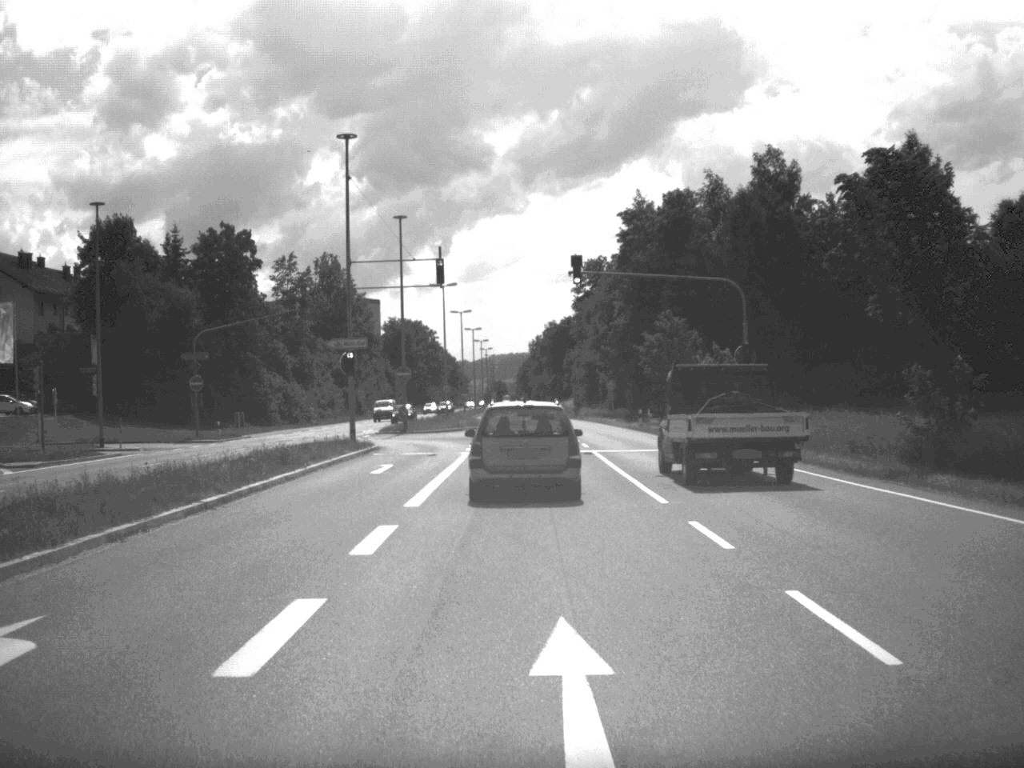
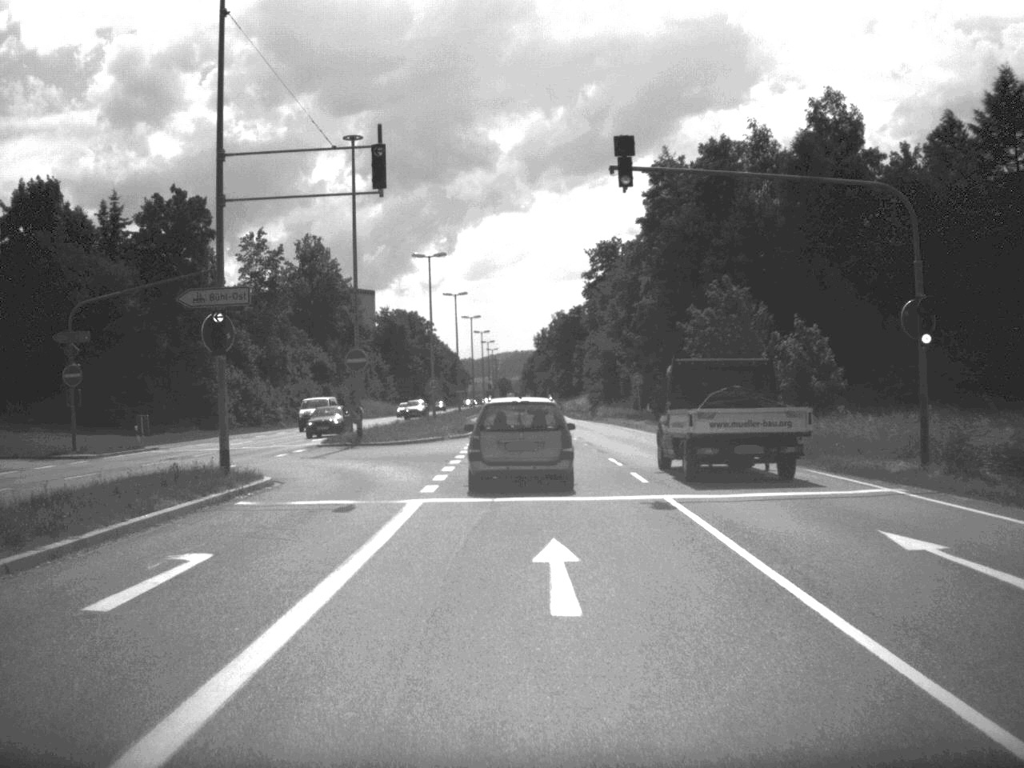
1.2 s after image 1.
(0.0, +18.5) m; 0°
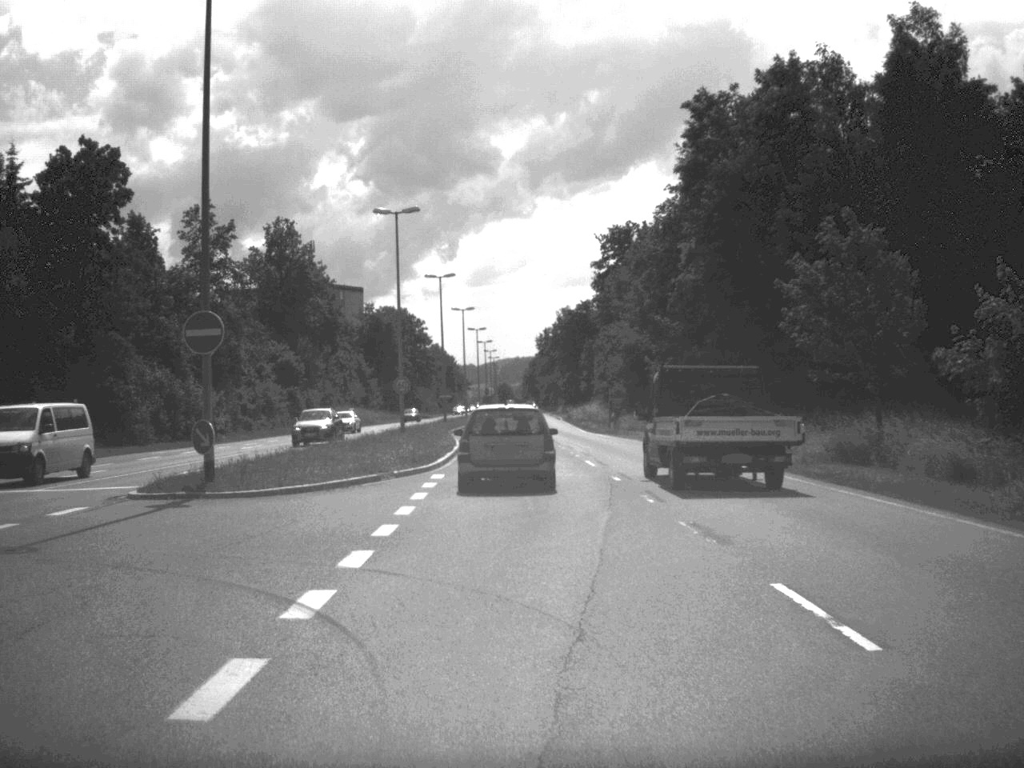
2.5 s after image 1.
(0.0, +20.5) m; 0°
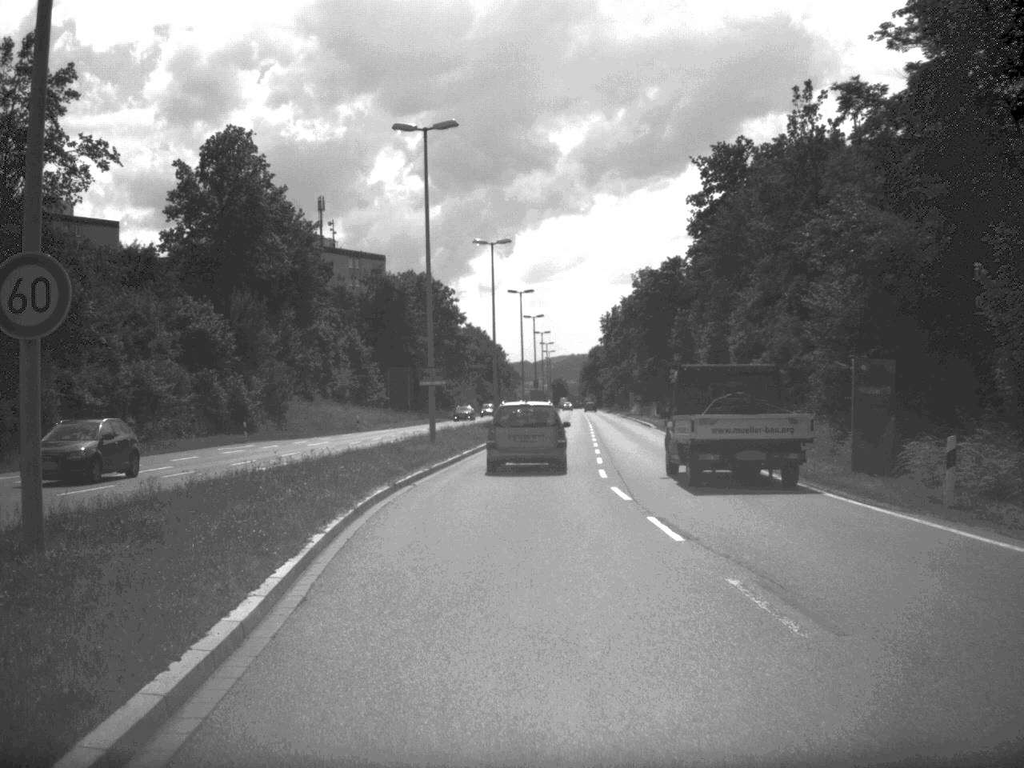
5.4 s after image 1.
(-0.8, +46.3) m; -3°
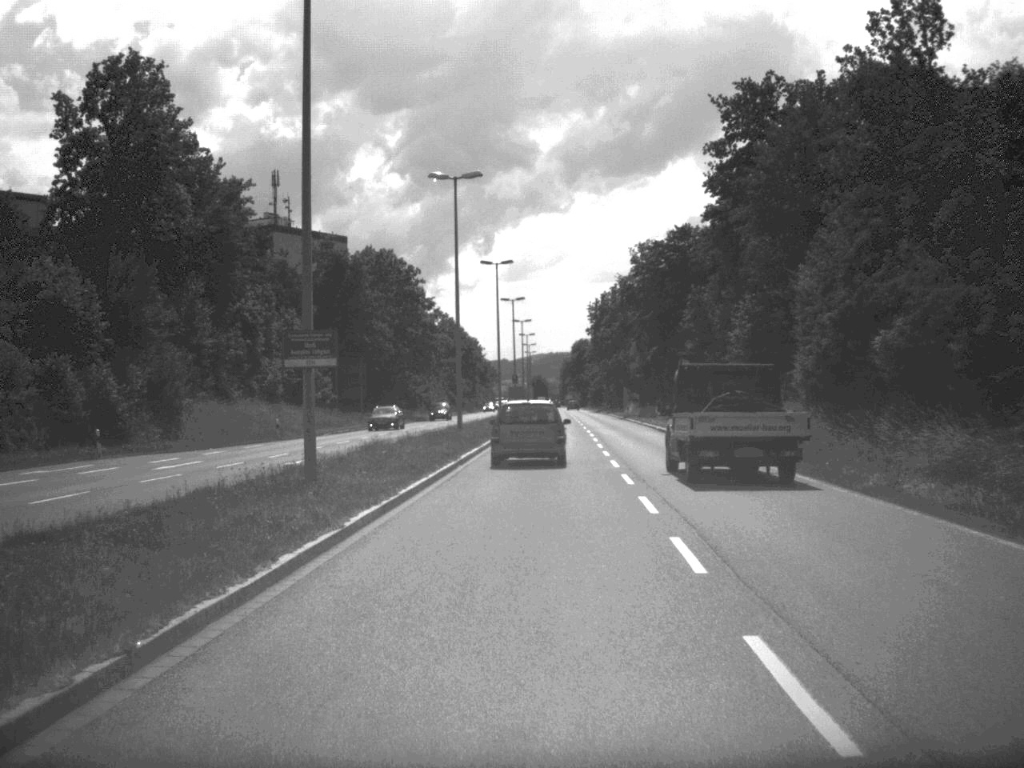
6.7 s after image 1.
(+0.1, +20.1) m; +1°
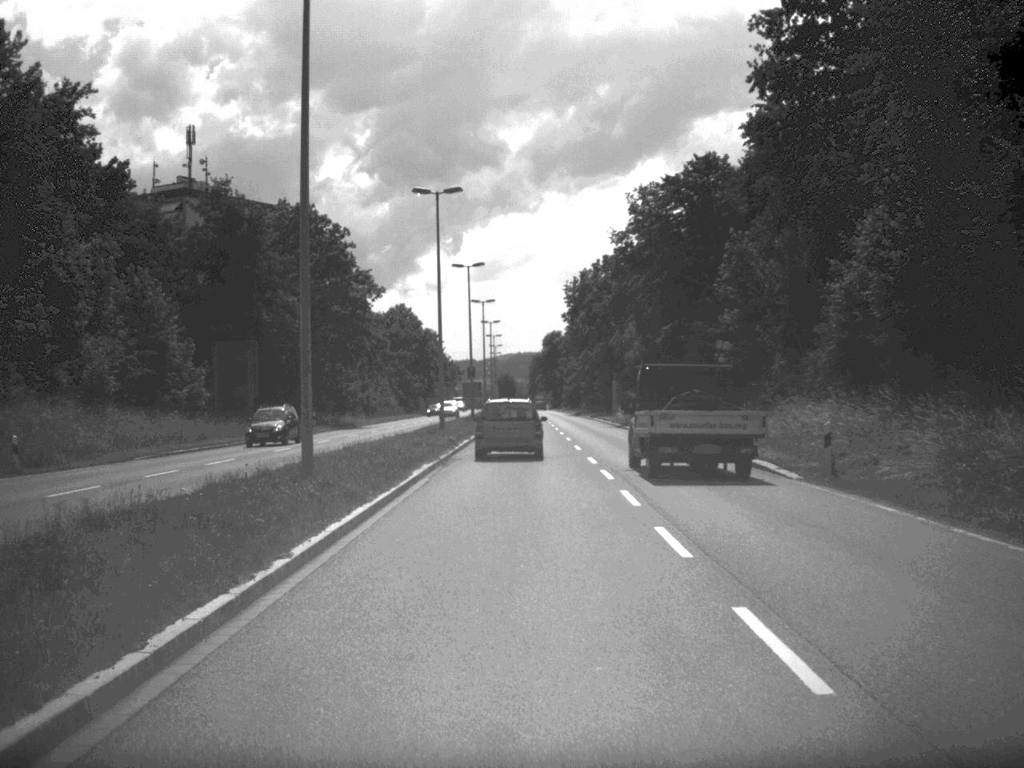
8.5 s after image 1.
(+0.5, +28.1) m; +1°
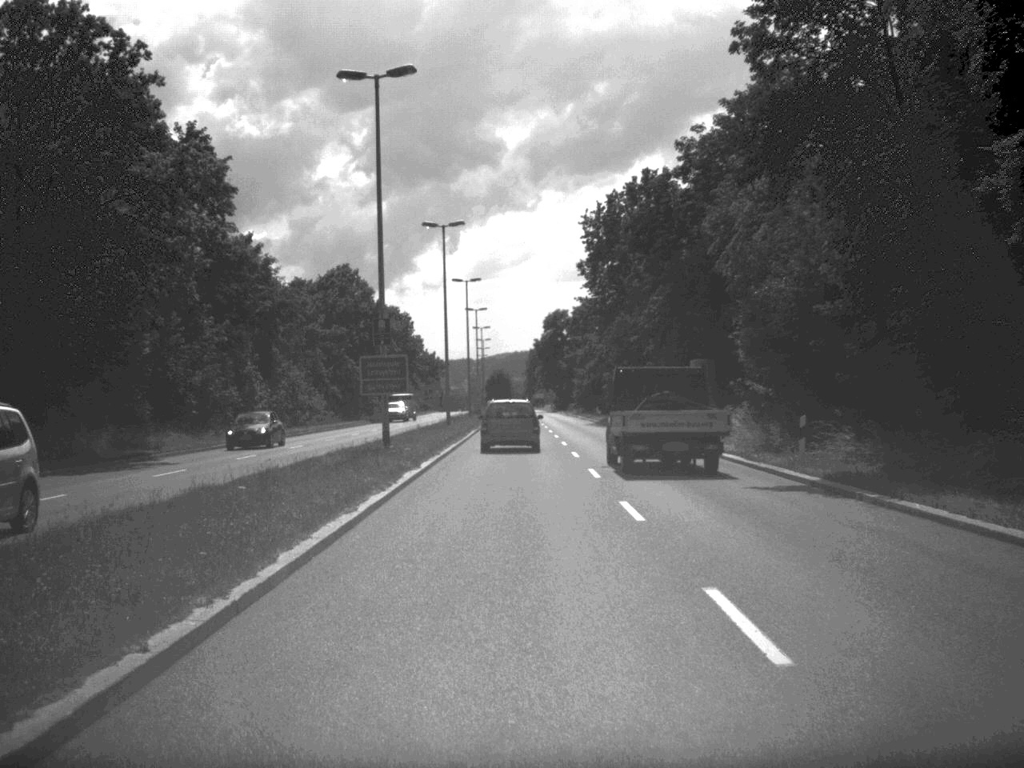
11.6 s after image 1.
(+0.1, +49.0) m; 0°
